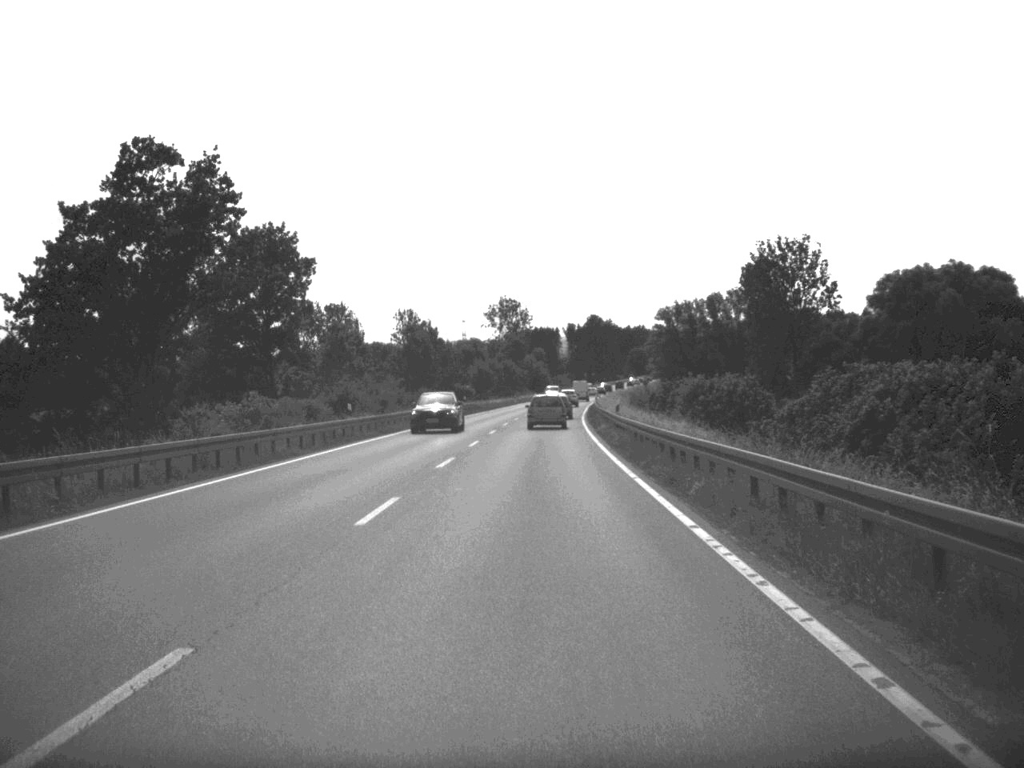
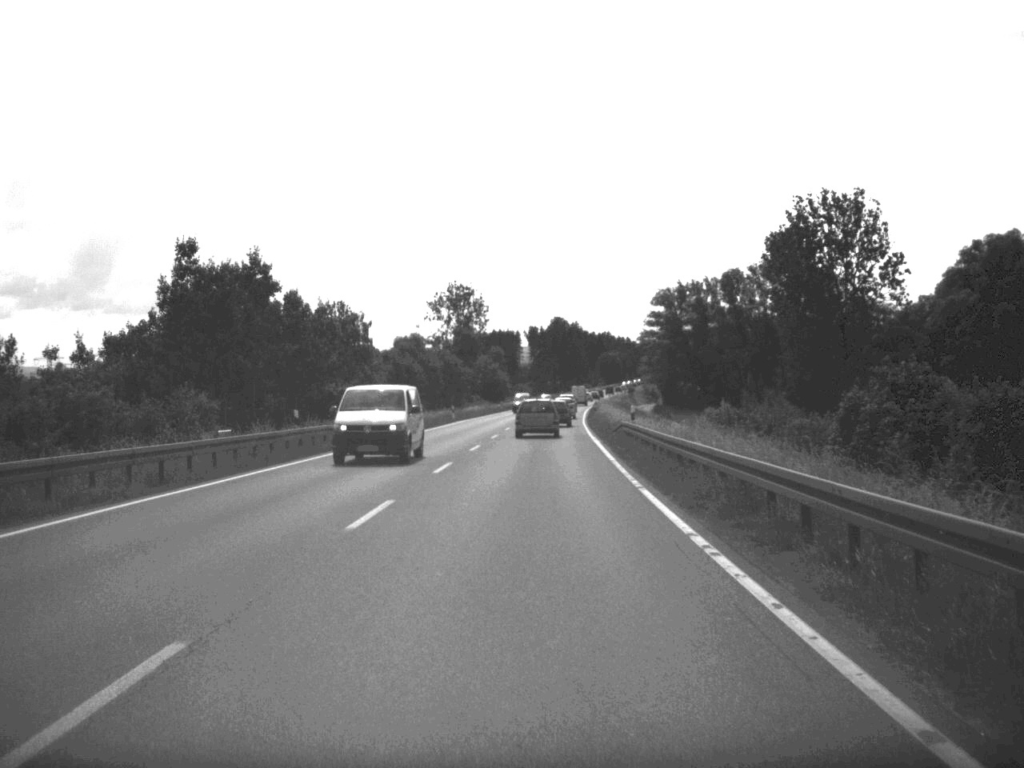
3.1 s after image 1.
(+0.9, +59.1) m; +2°
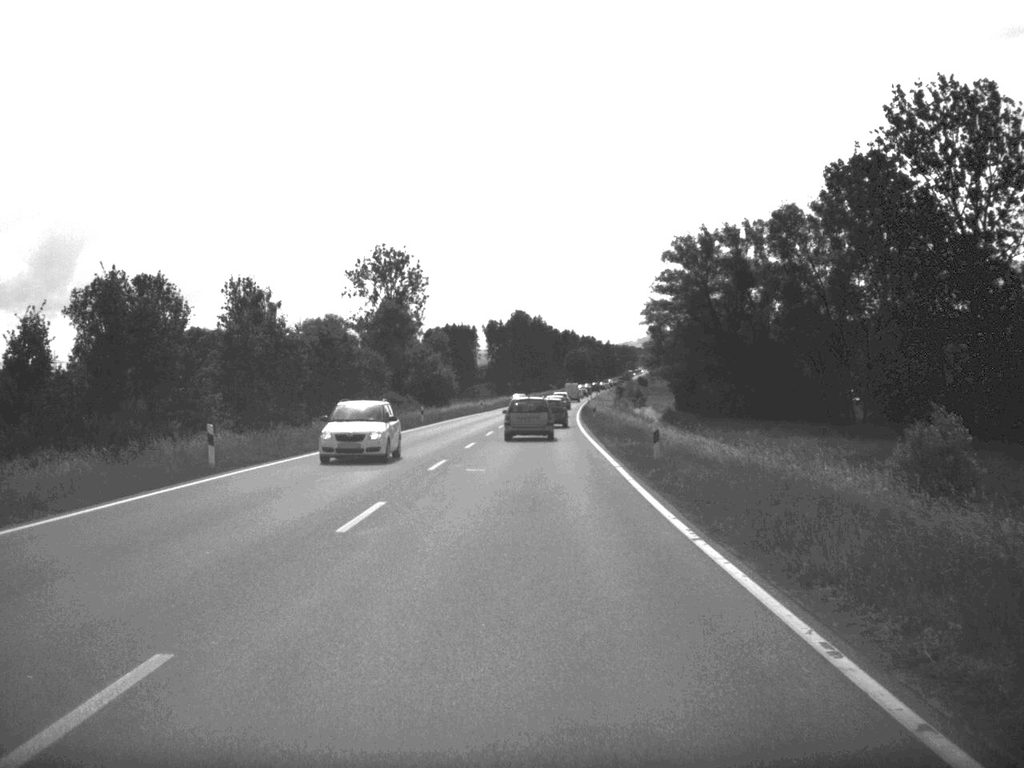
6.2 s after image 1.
(+1.0, +59.0) m; +2°
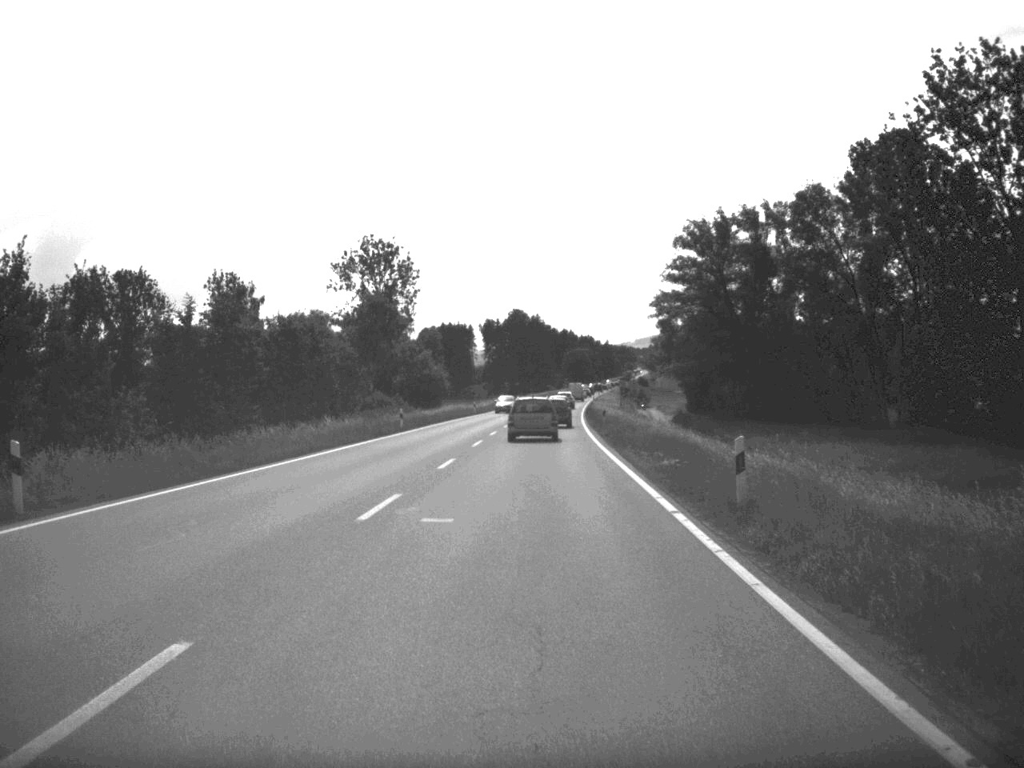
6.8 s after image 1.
(0.0, +10.9) m; 0°
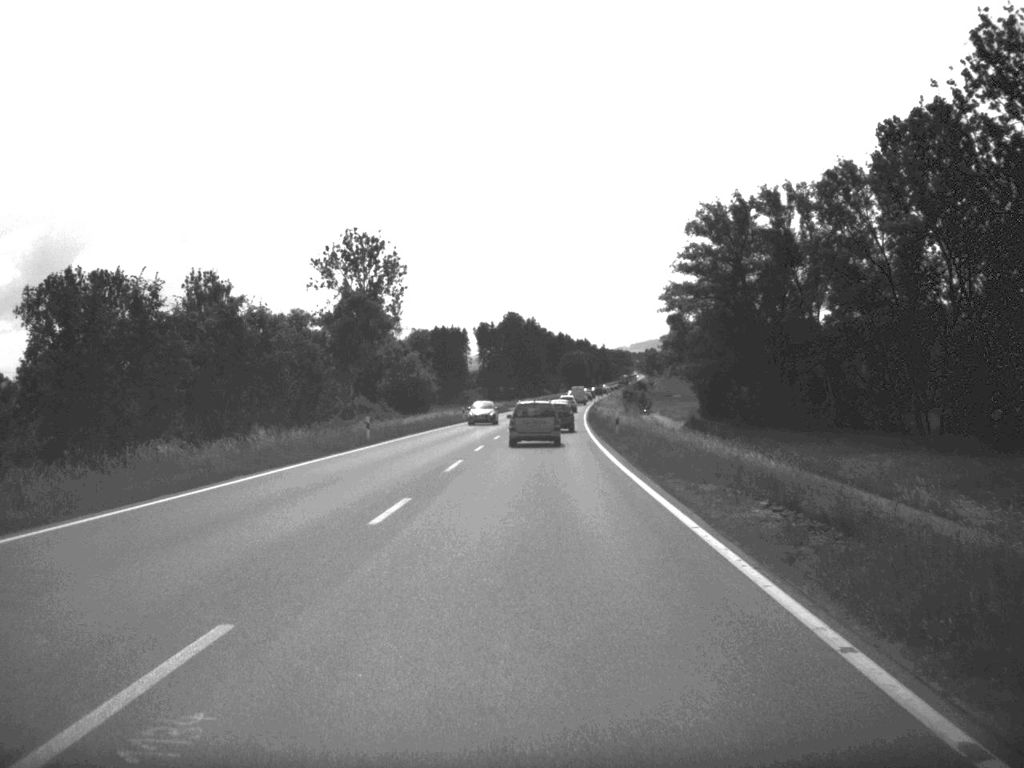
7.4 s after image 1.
(0.0, +11.4) m; 0°
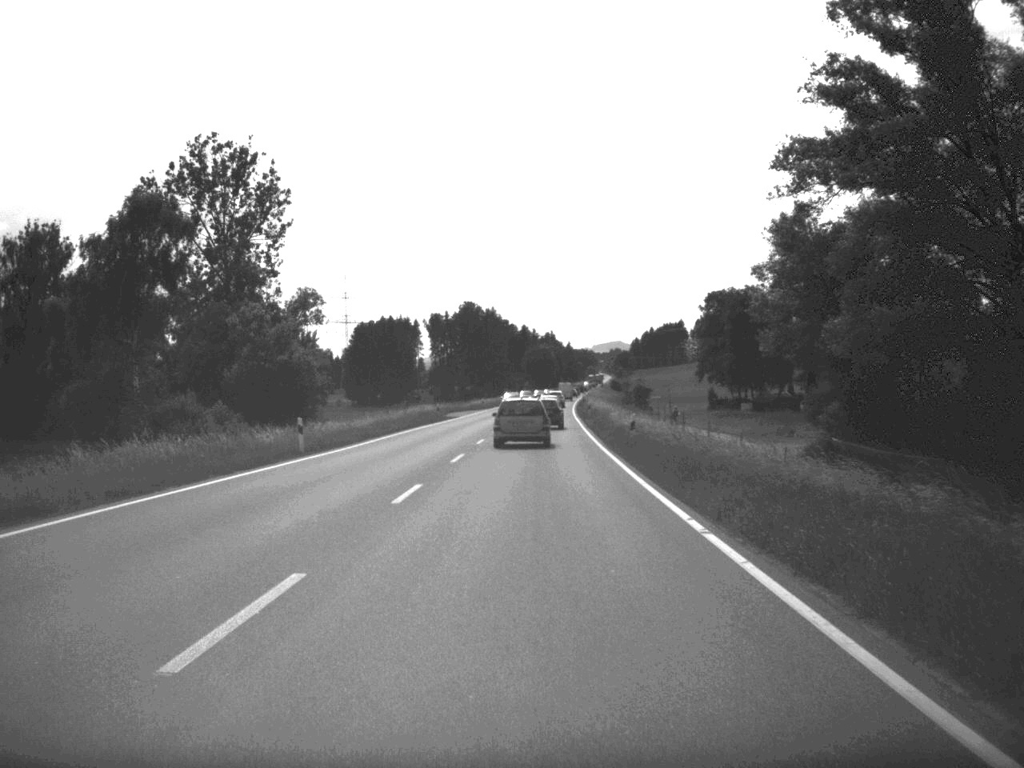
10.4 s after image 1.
(+0.8, +55.9) m; +2°
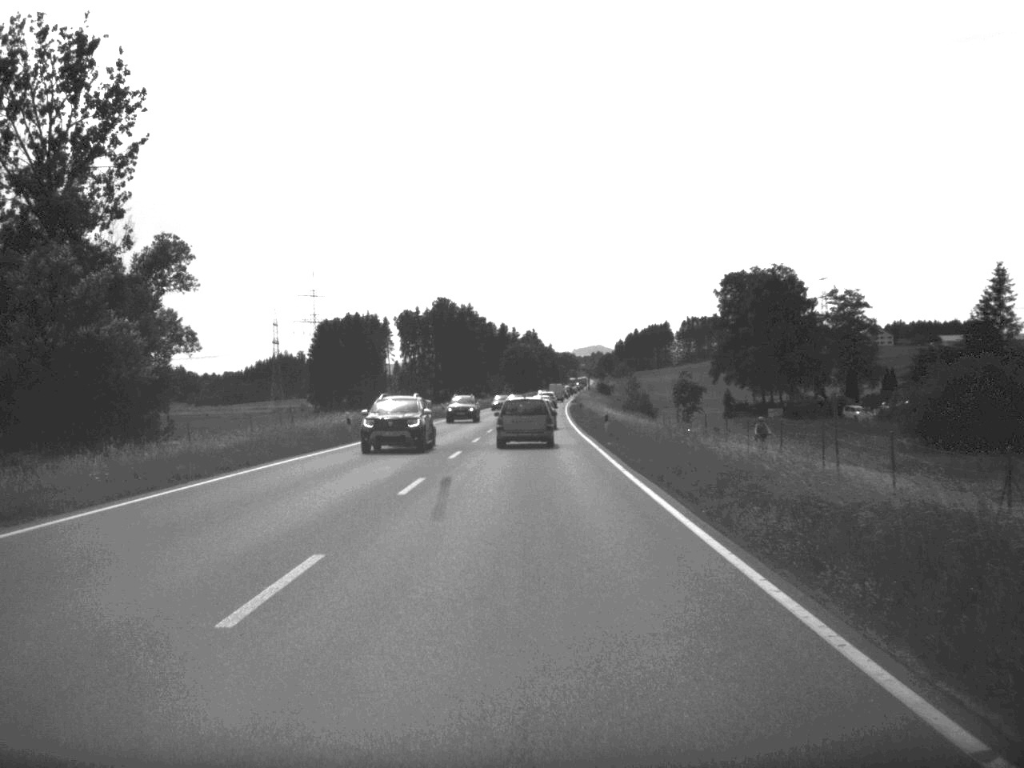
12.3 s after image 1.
(+0.3, +33.9) m; +1°
